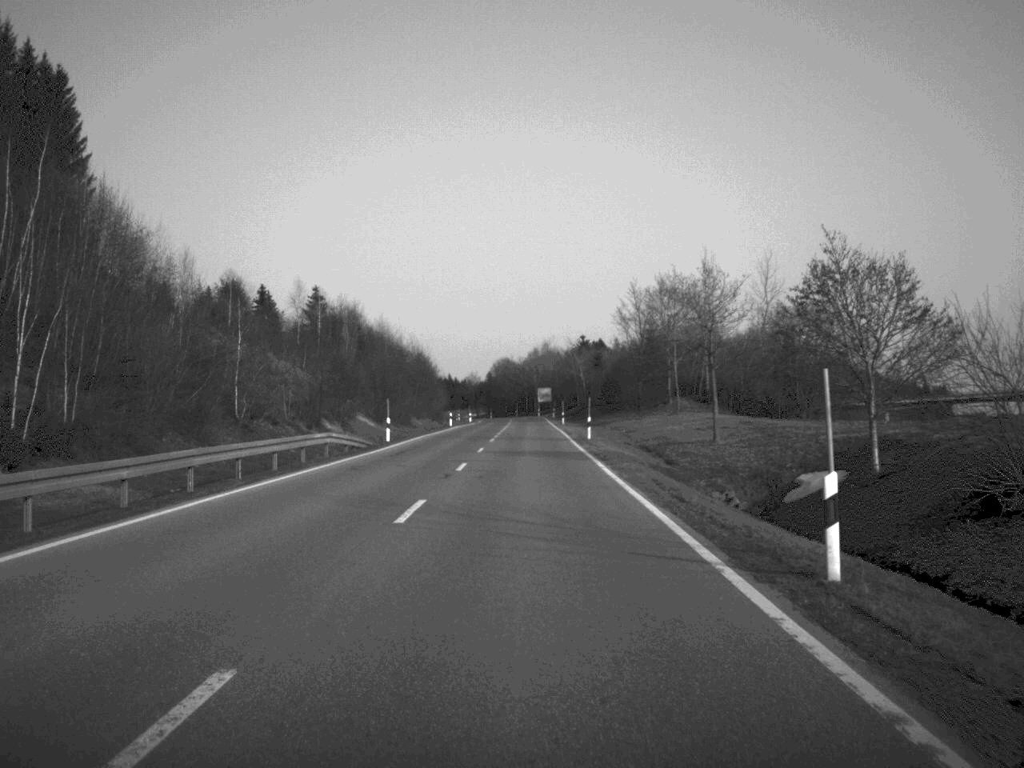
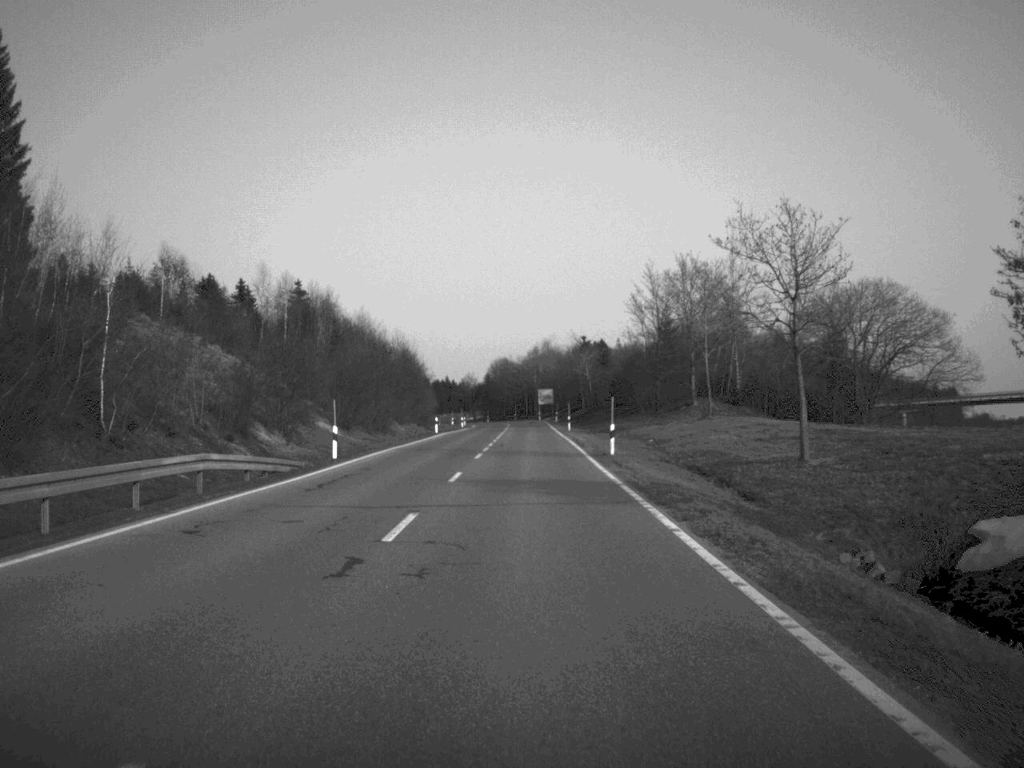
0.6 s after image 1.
(0.0, +15.5) m; 0°
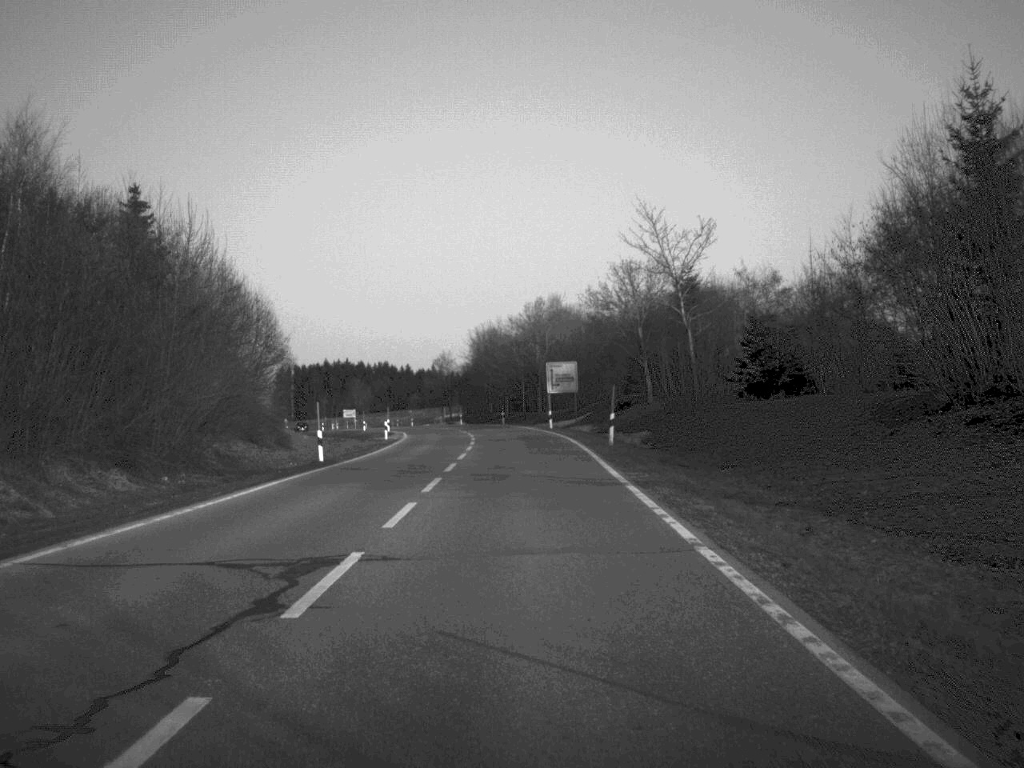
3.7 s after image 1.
(+0.2, +81.7) m; 0°
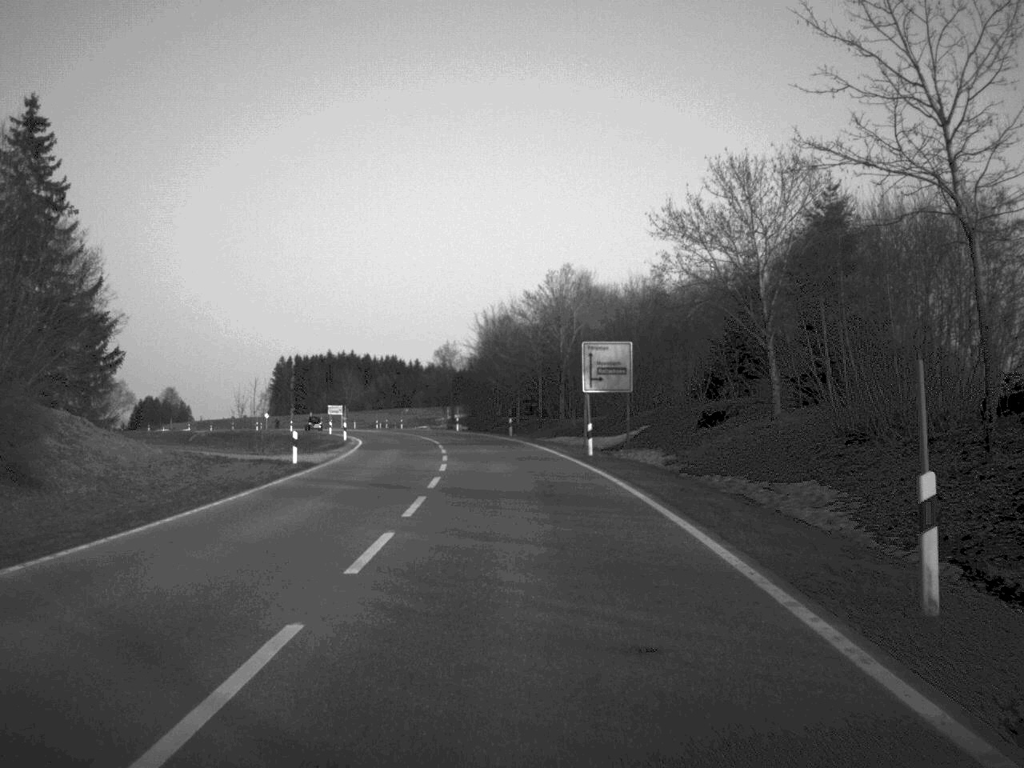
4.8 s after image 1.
(-0.1, +30.3) m; -1°
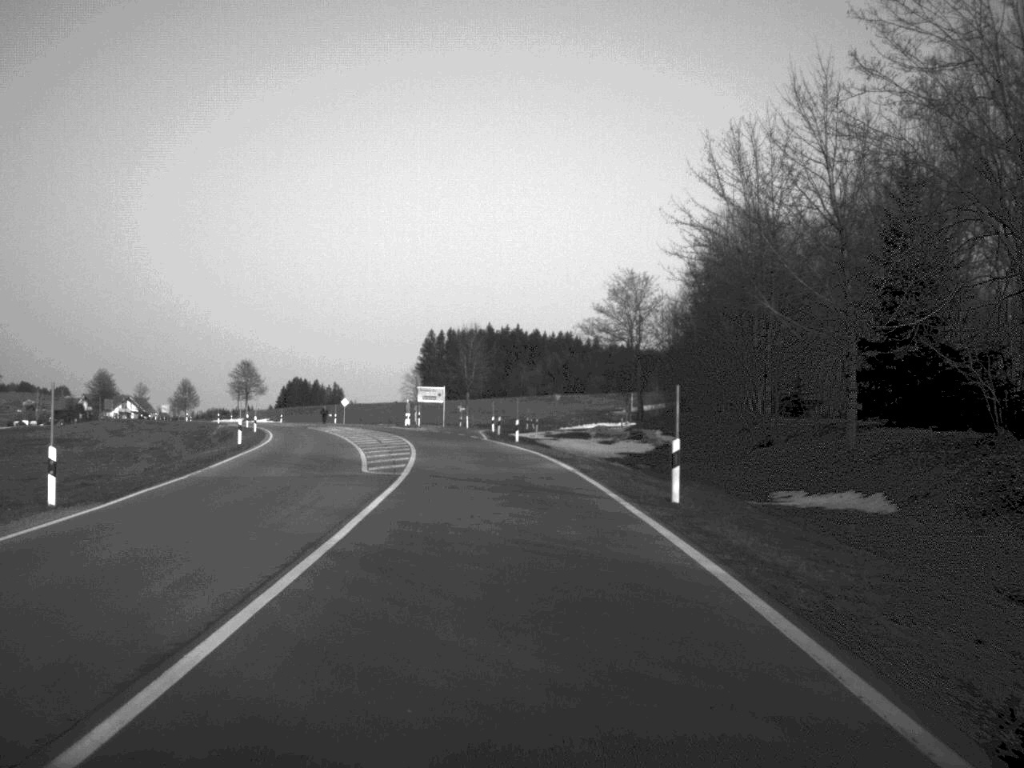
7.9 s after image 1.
(-4.7, +78.4) m; -8°
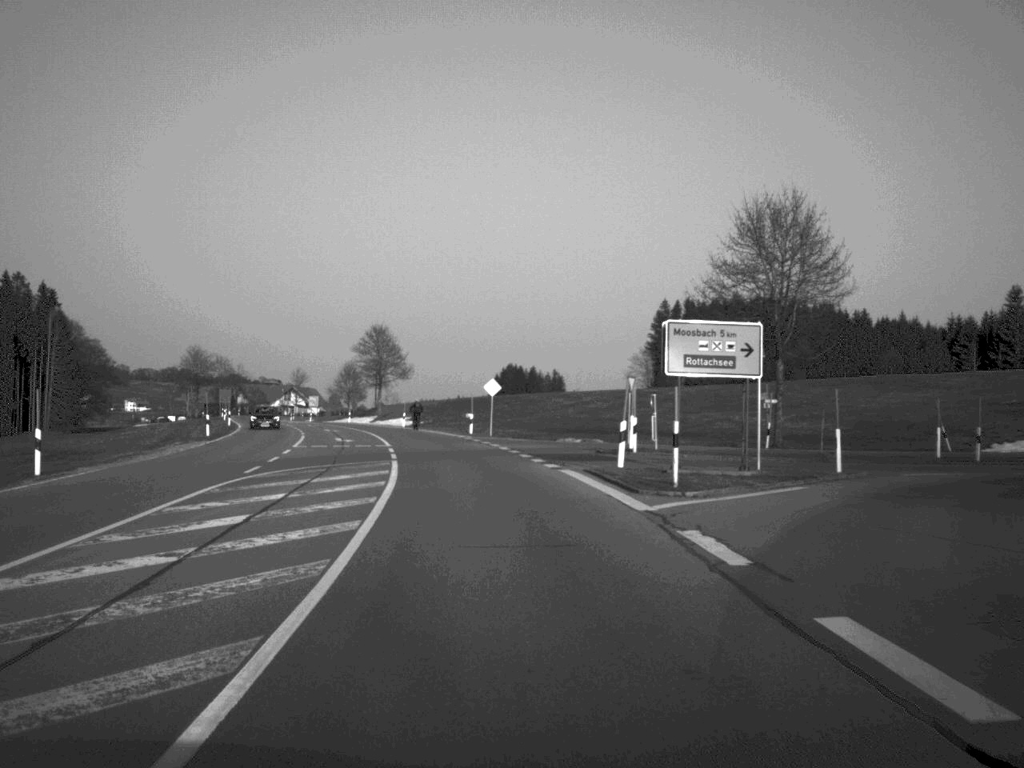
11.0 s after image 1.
(-6.4, +73.5) m; -10°
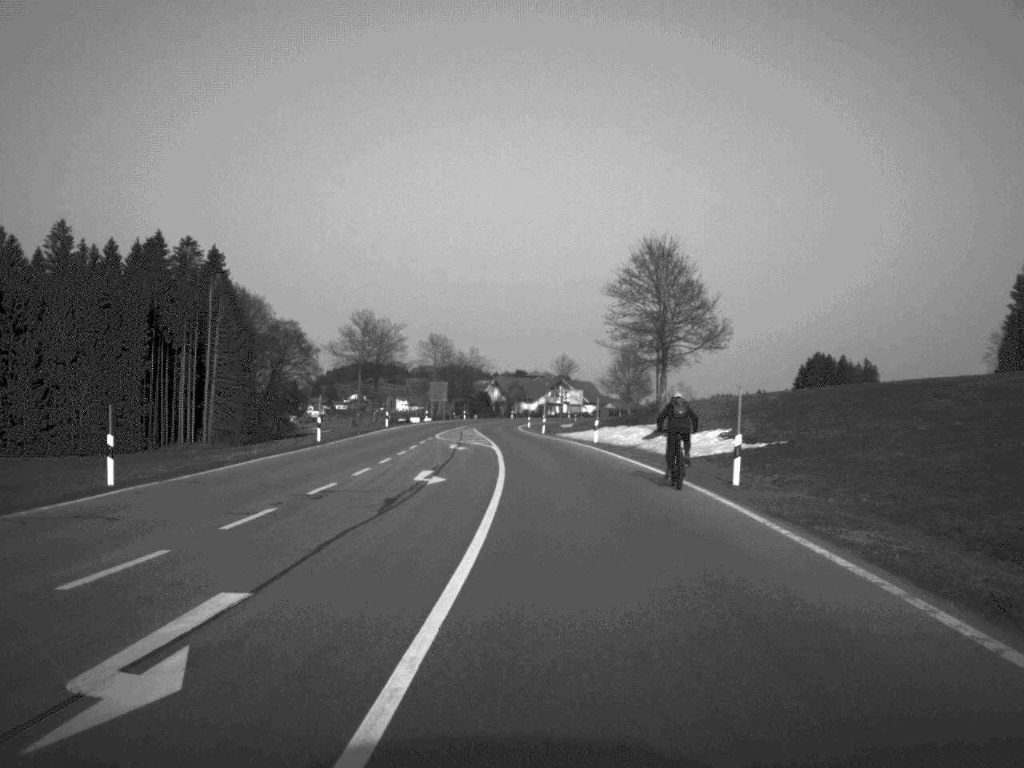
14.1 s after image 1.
(-6.8, +64.9) m; -13°
